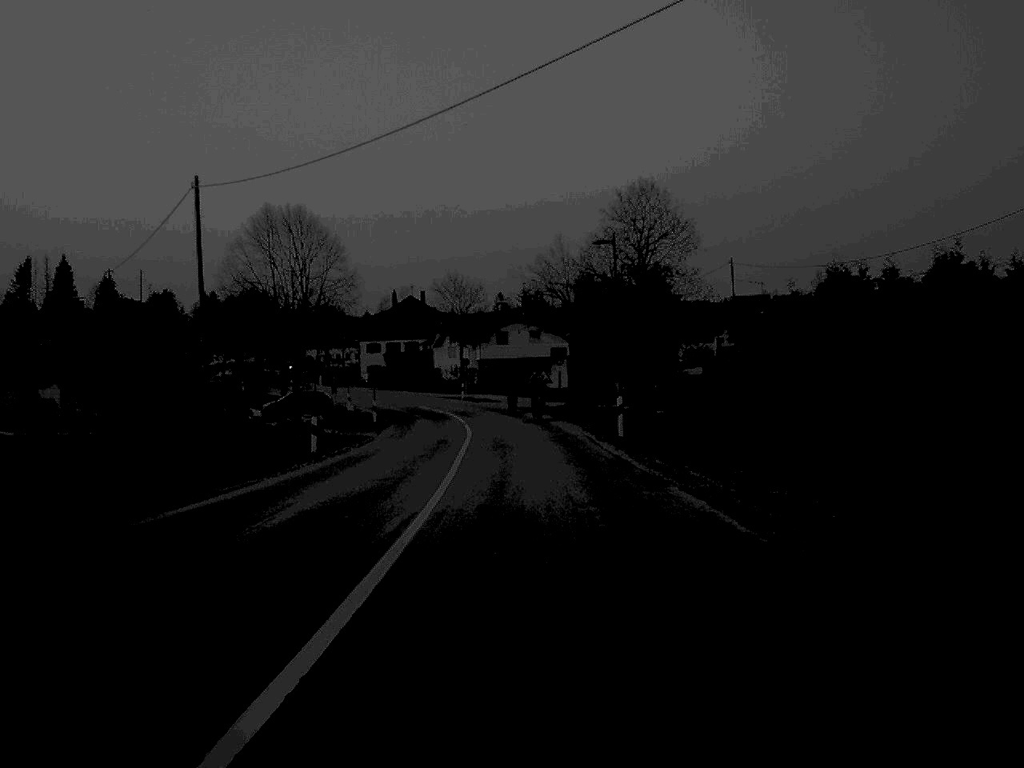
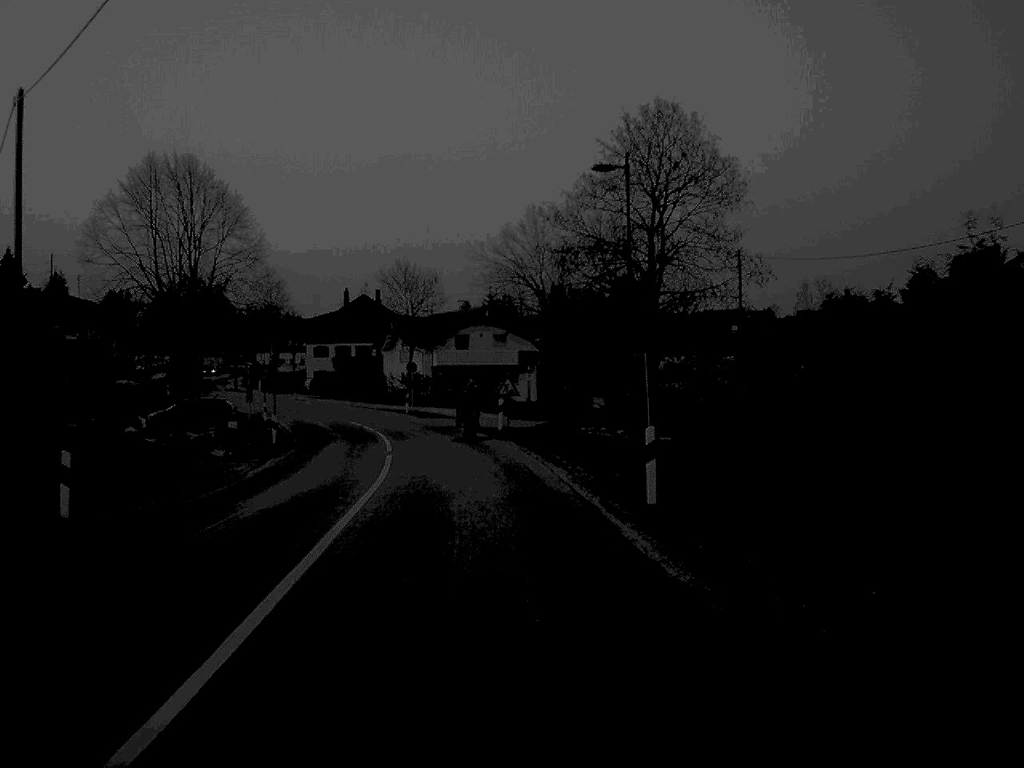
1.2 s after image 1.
(+0.3, +15.7) m; +1°
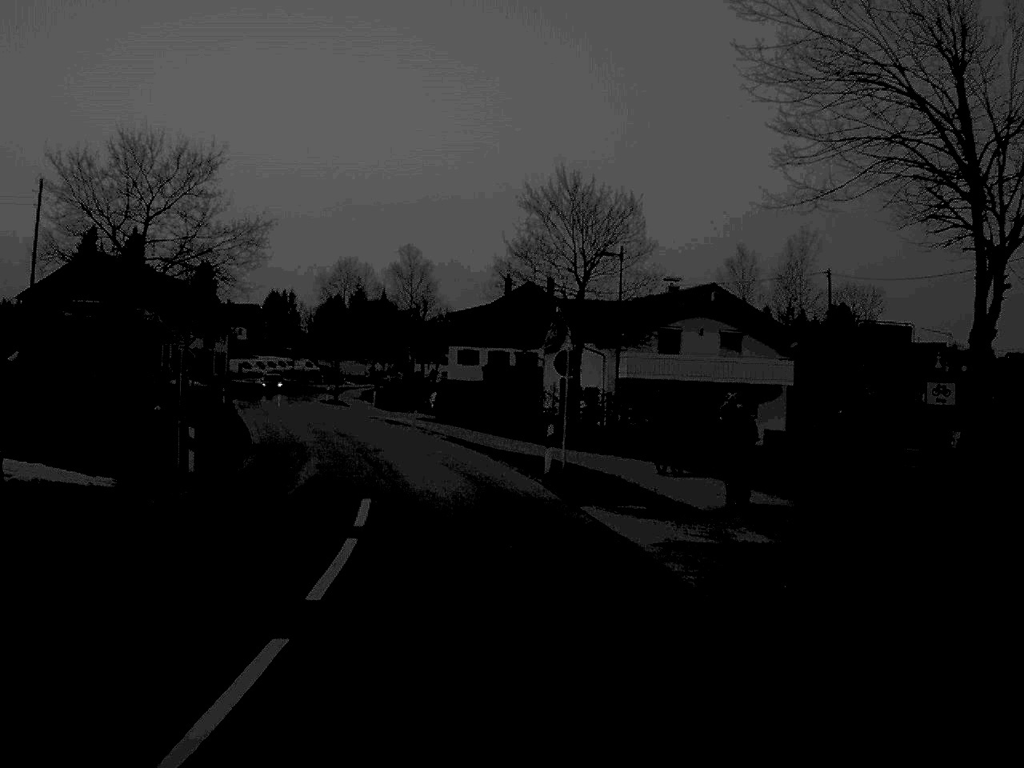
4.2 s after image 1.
(-2.4, +38.3) m; -8°
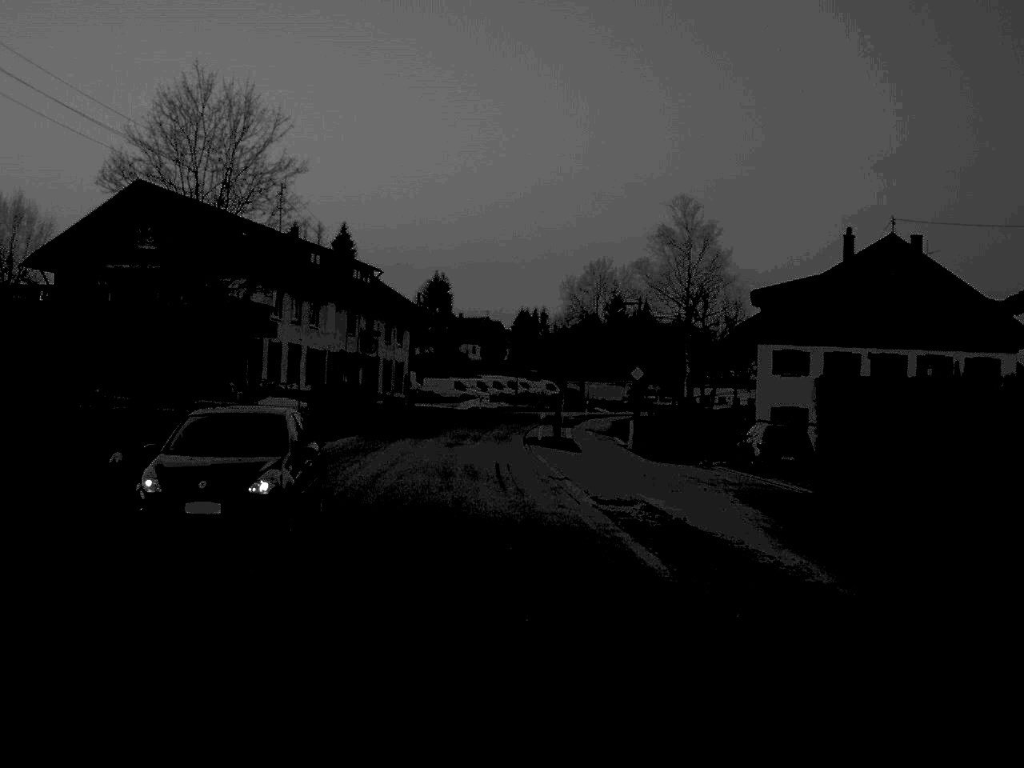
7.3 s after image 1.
(-4.5, +42.6) m; -12°
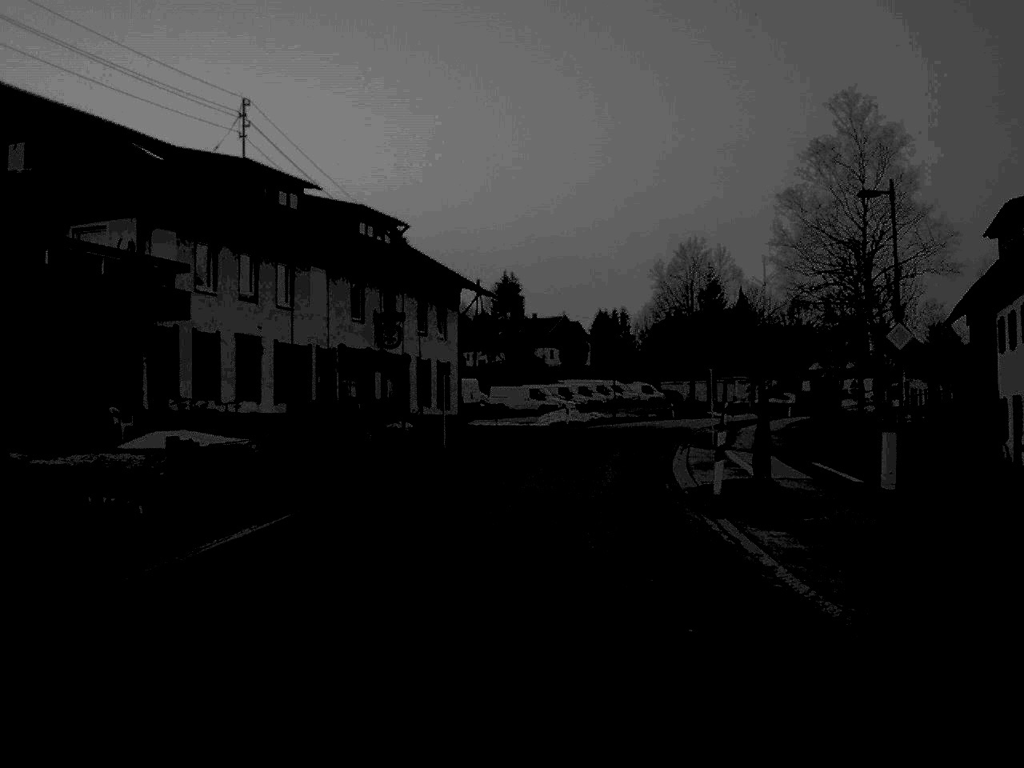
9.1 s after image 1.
(-1.2, +26.2) m; -3°
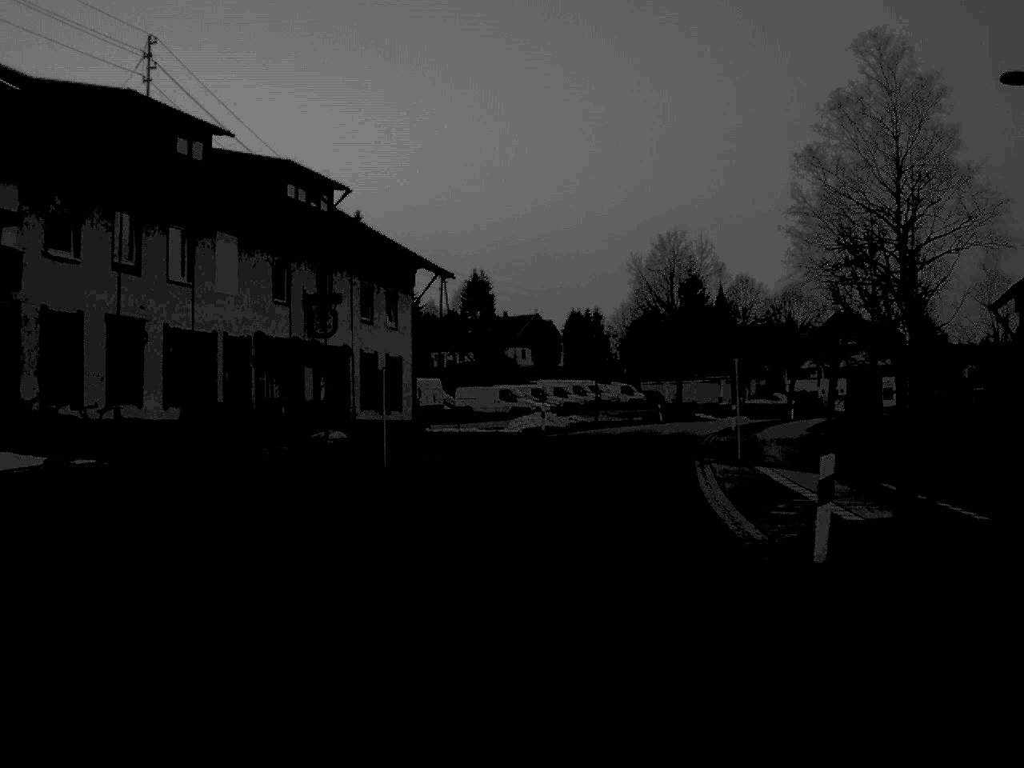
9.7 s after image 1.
(+0.1, +9.1) m; +1°
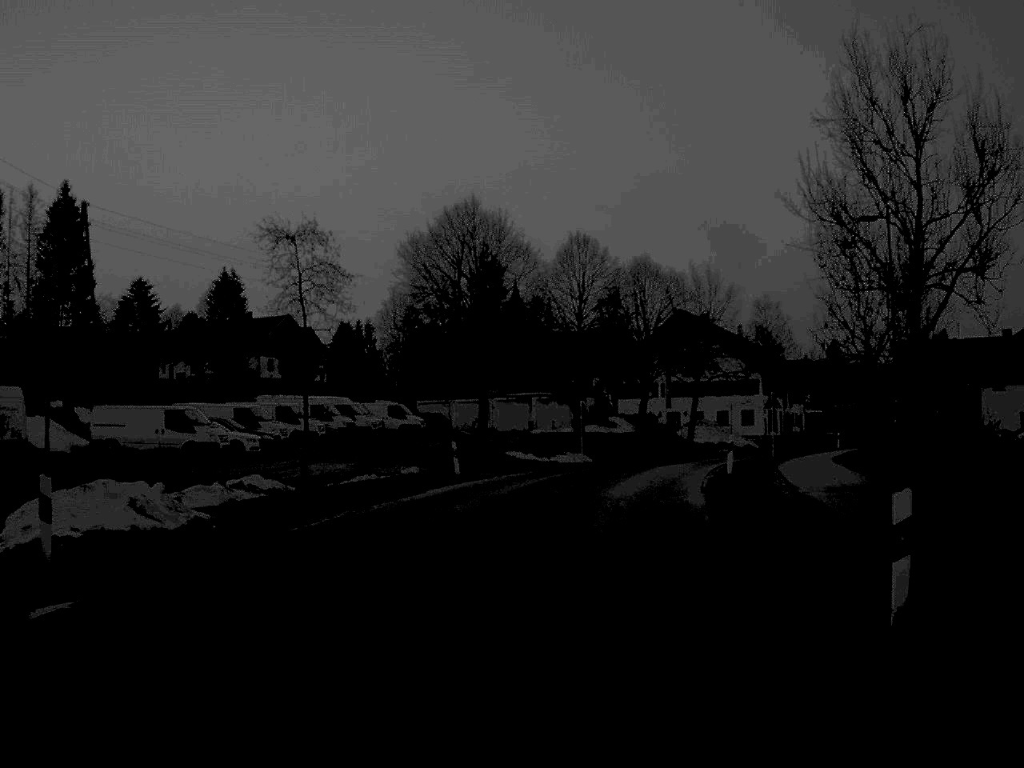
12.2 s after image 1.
(+3.1, +36.8) m; +10°
